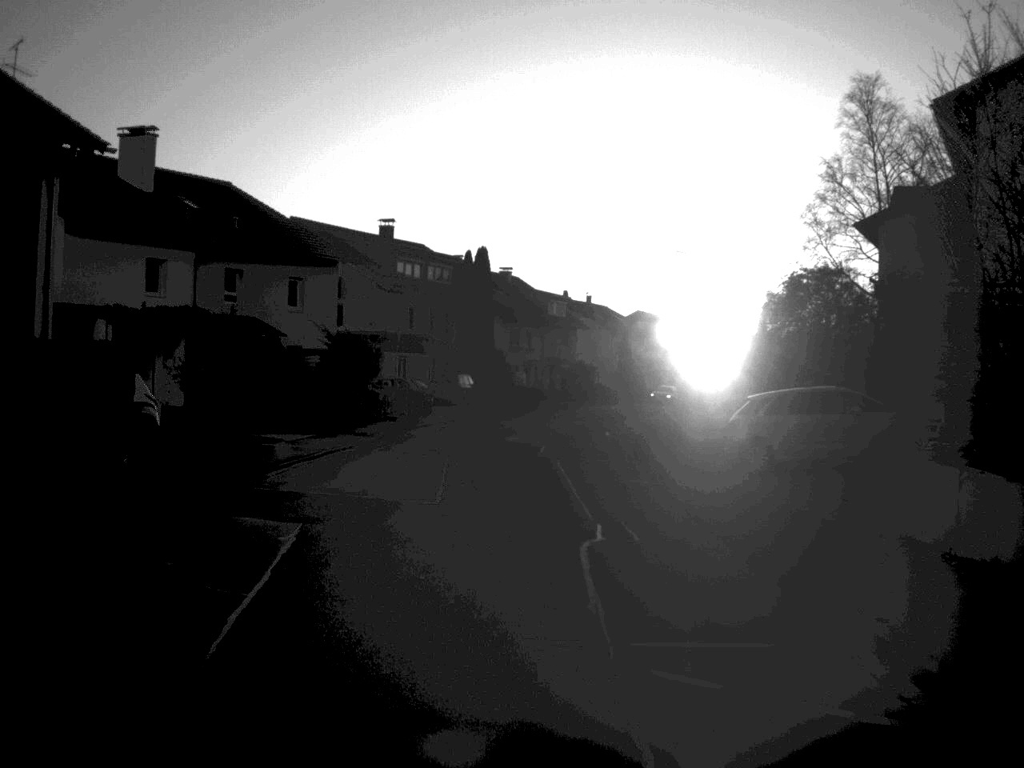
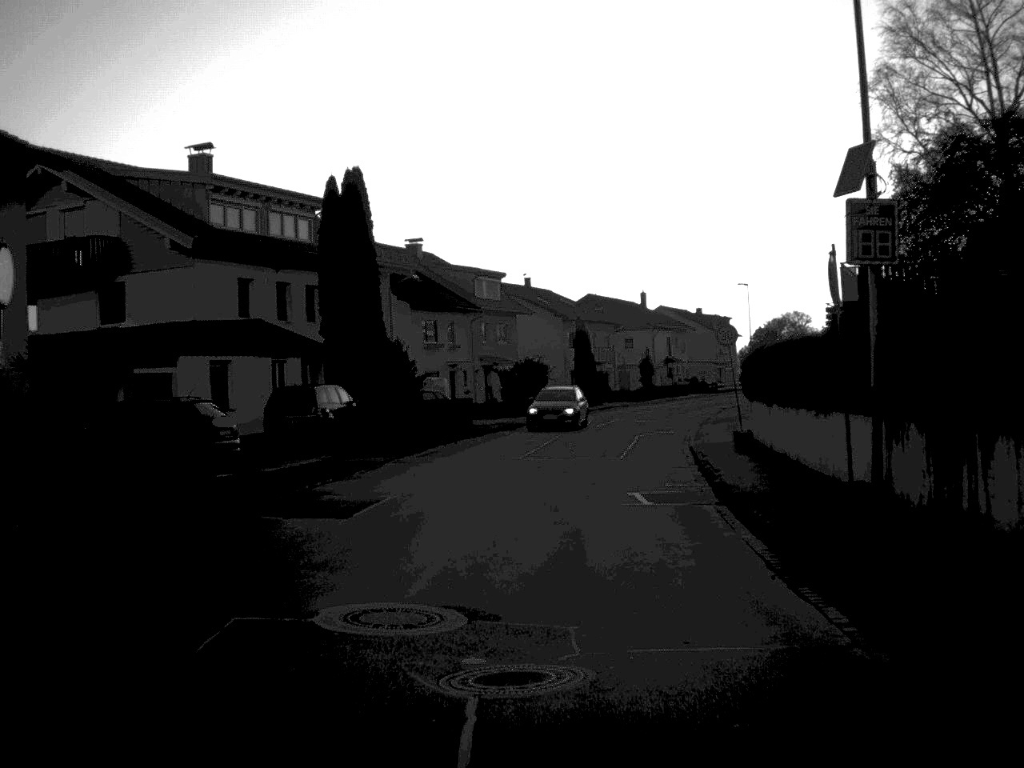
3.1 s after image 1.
(+0.4, +28.2) m; +3°
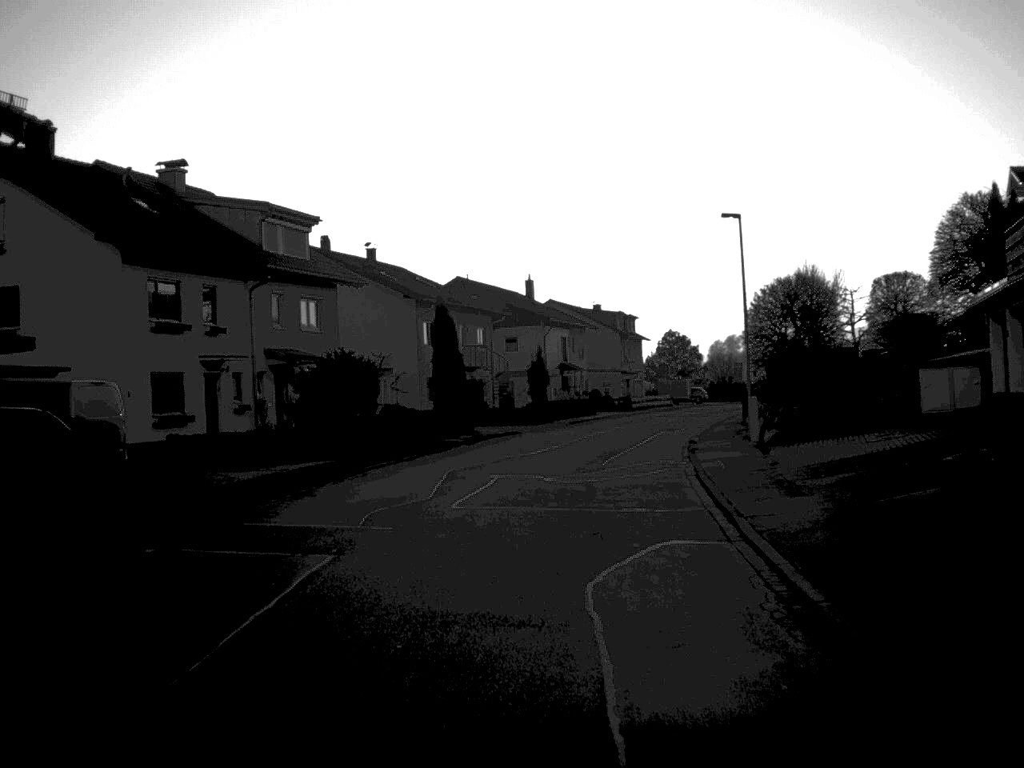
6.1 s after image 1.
(+1.7, +29.1) m; +5°
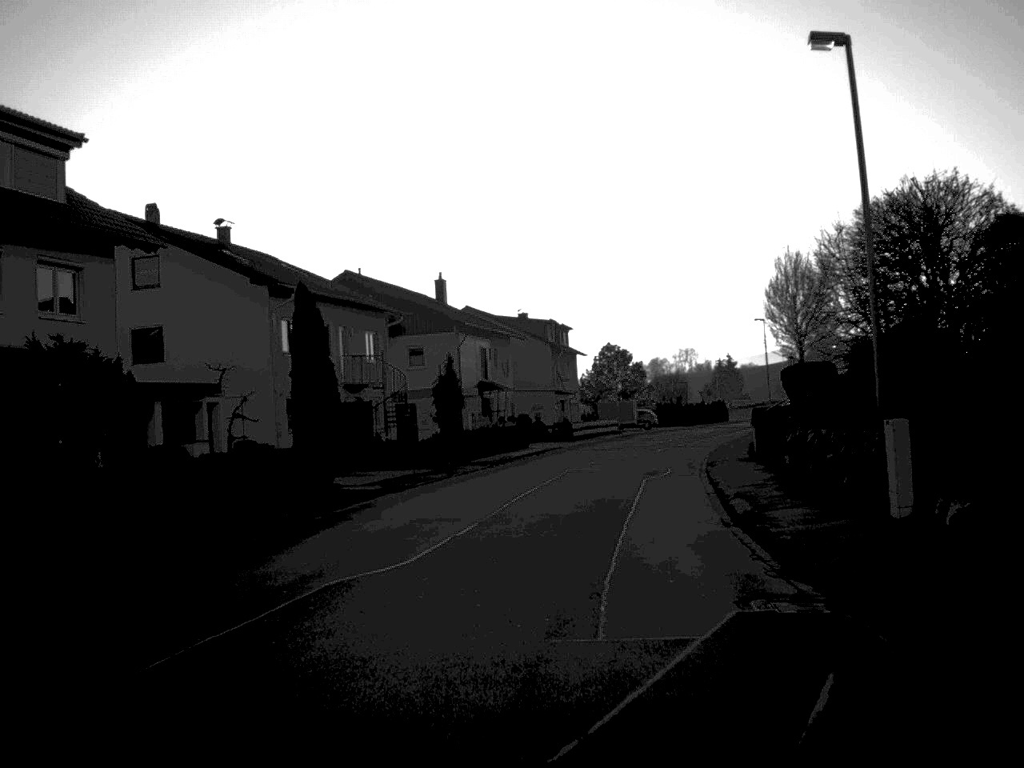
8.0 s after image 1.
(+0.5, +18.8) m; +4°
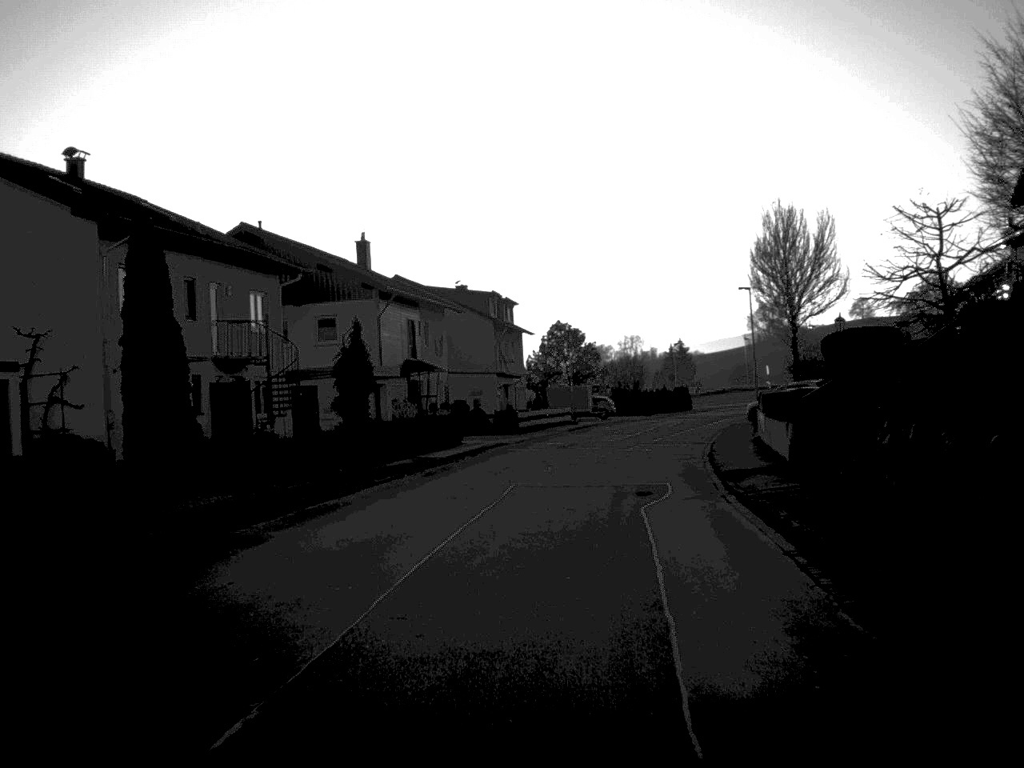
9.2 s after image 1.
(+0.3, +12.2) m; +2°
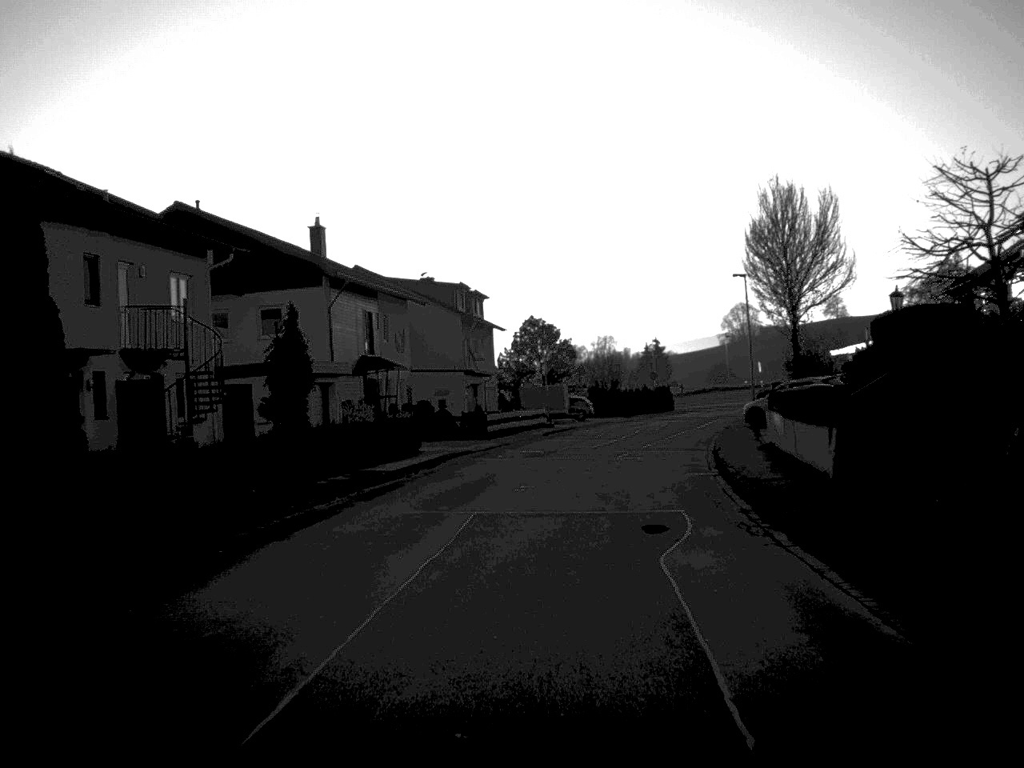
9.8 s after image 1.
(+0.1, +6.1) m; +1°
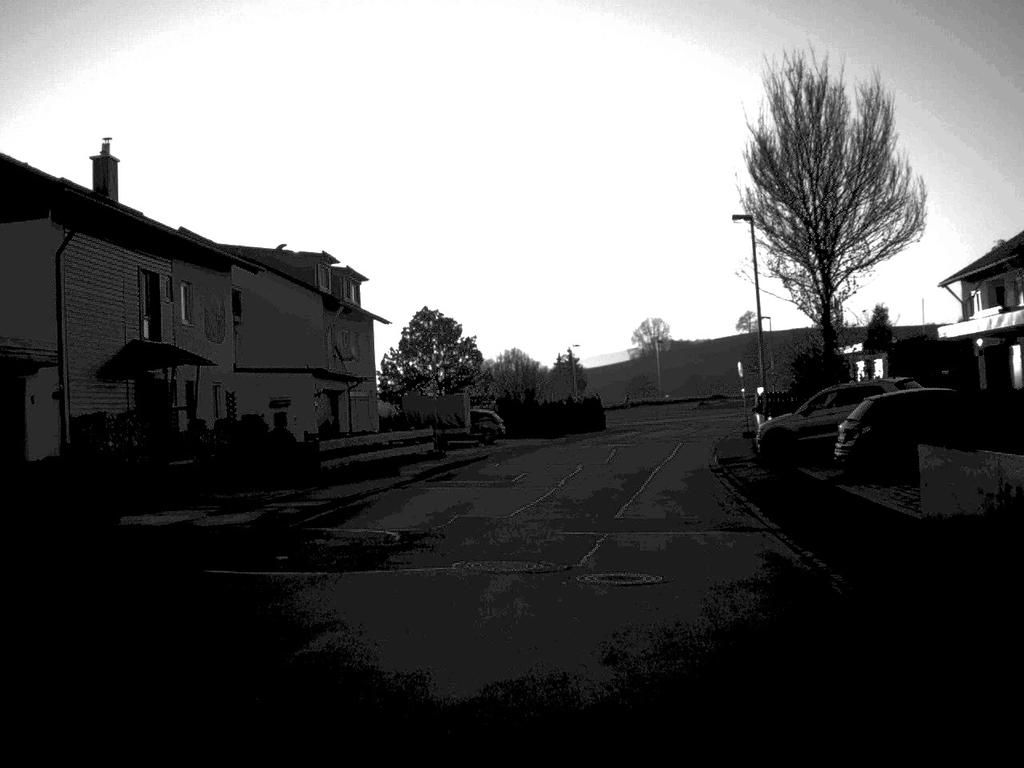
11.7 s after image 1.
(+0.7, +20.1) m; +4°
